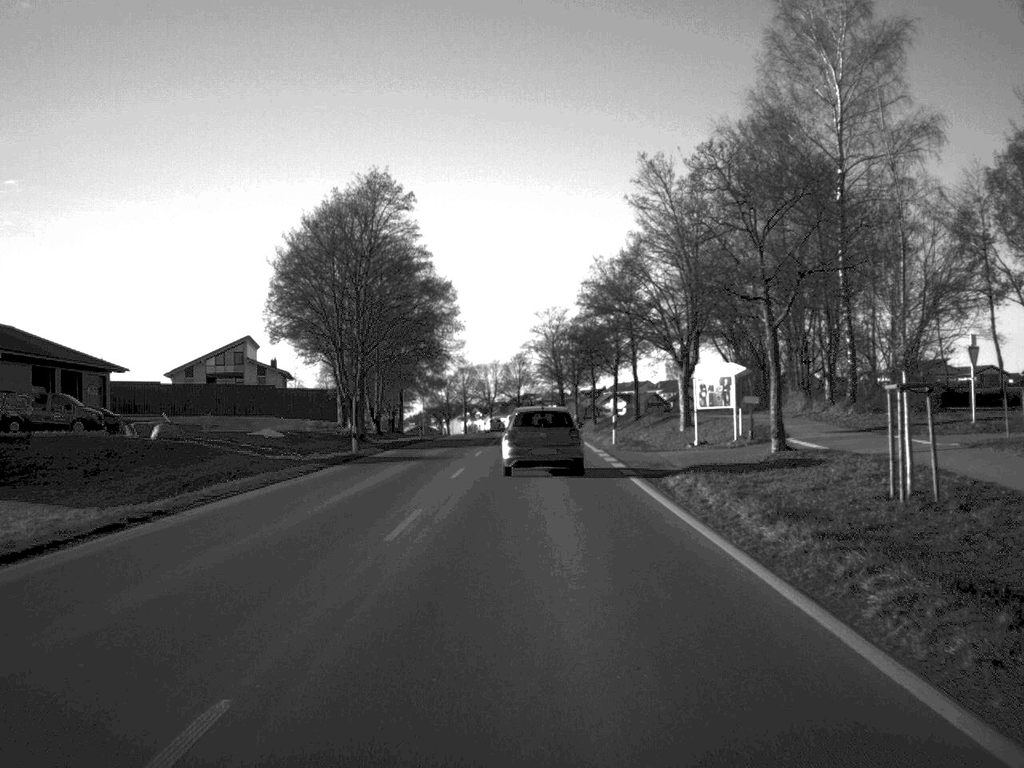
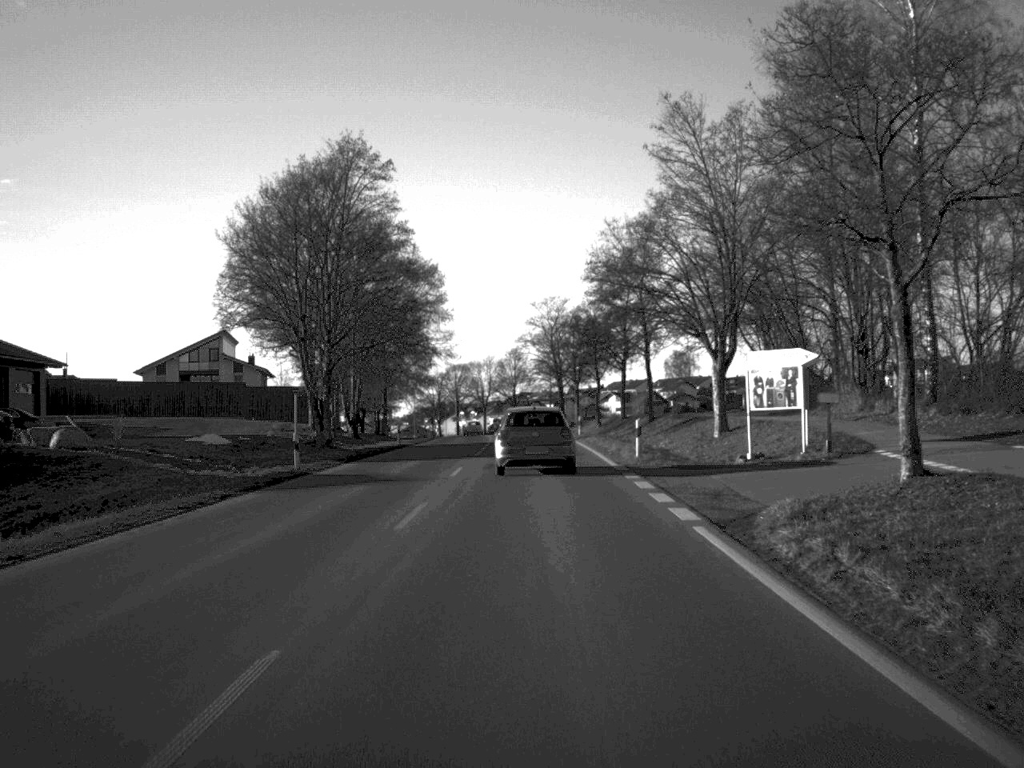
(0.0, +10.5) m; 0°
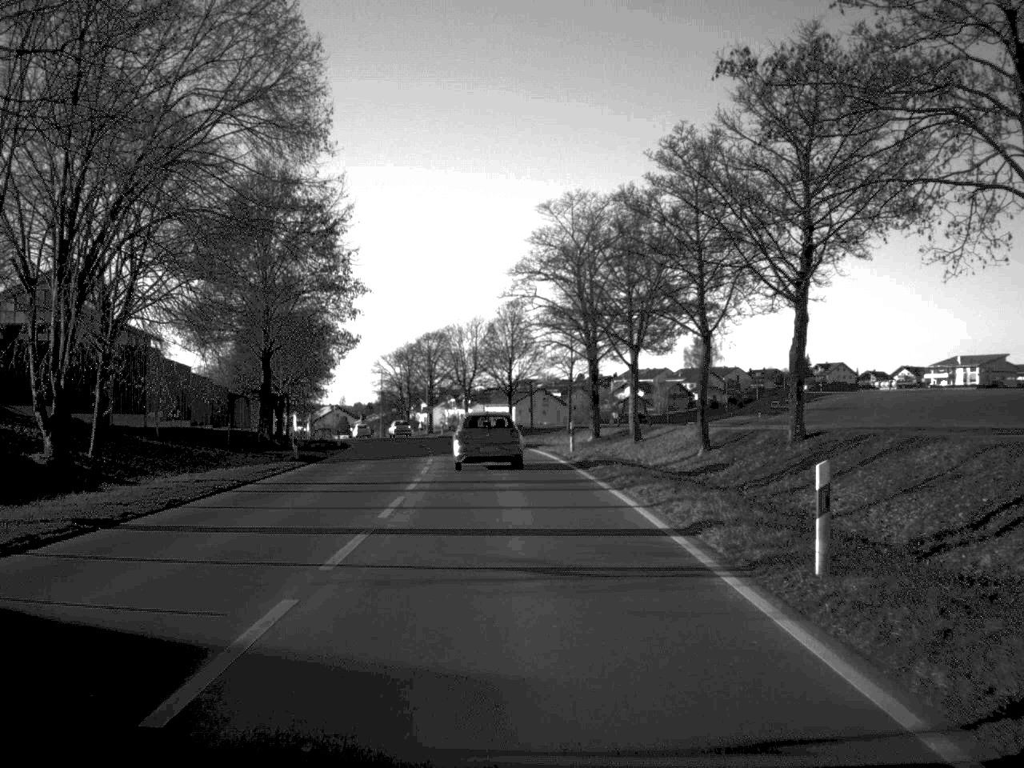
(+0.1, +51.3) m; 0°
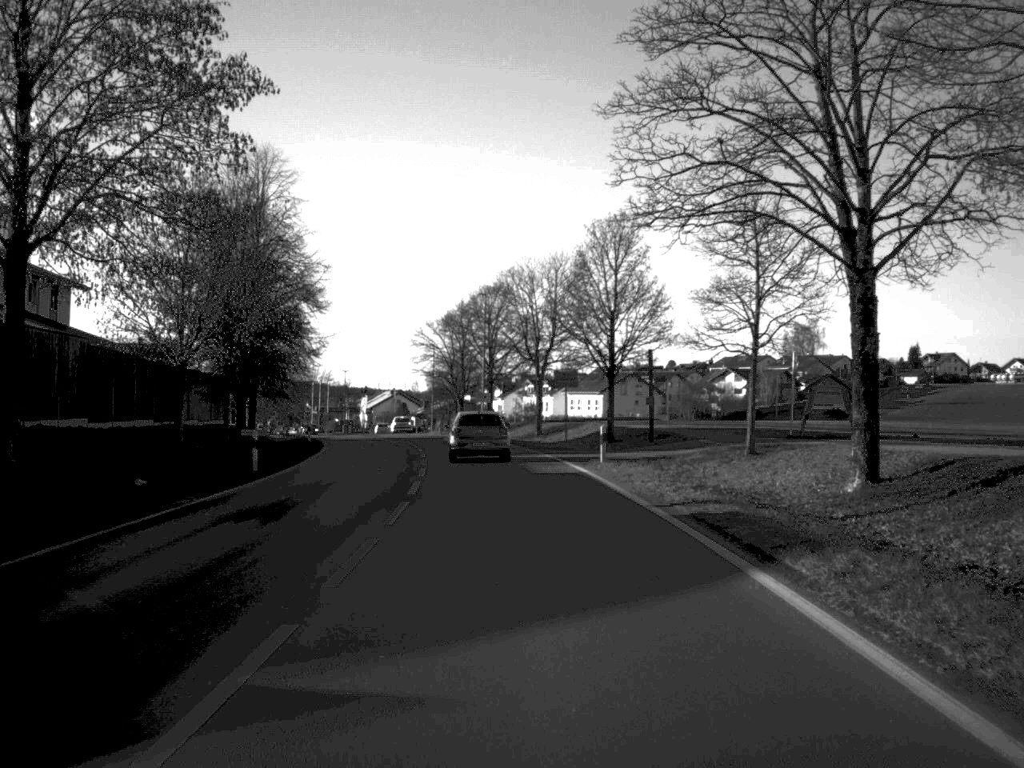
(-1.1, +37.0) m; -4°
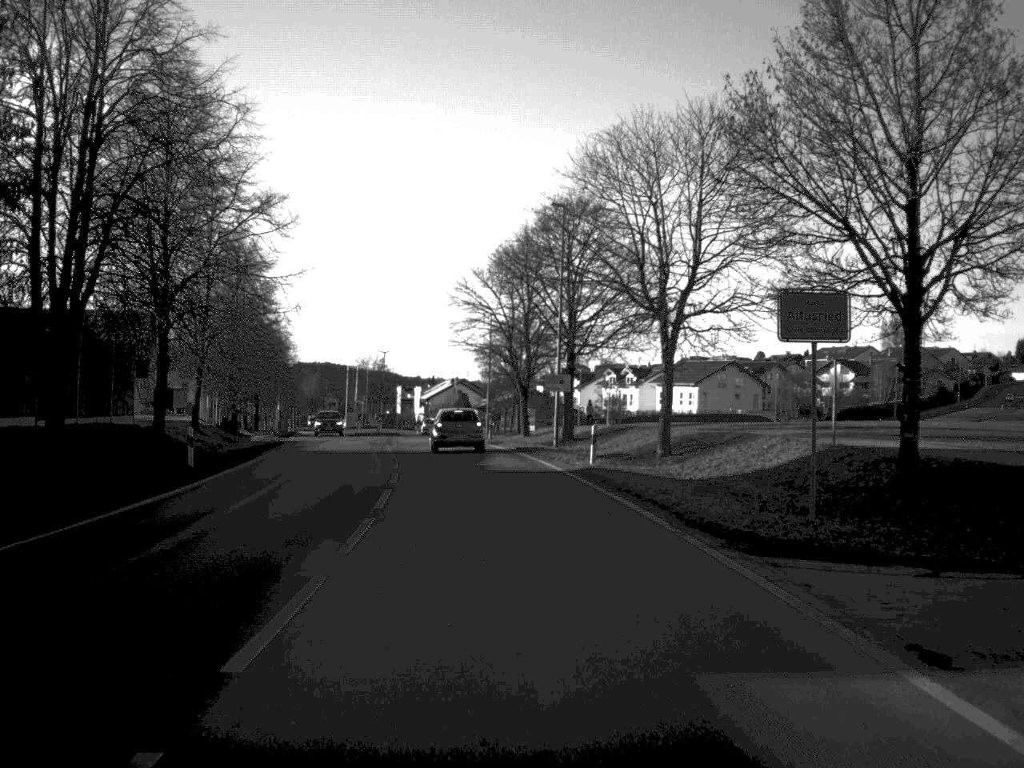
(-1.0, +33.4) m; -3°
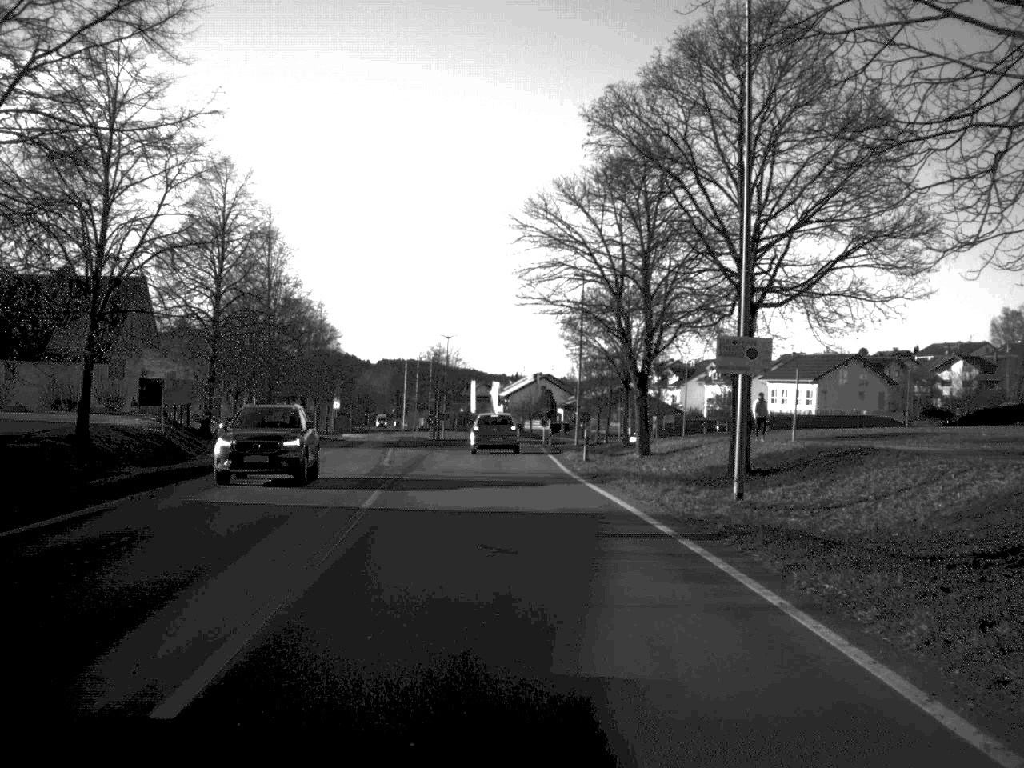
(-0.9, +25.1) m; -4°
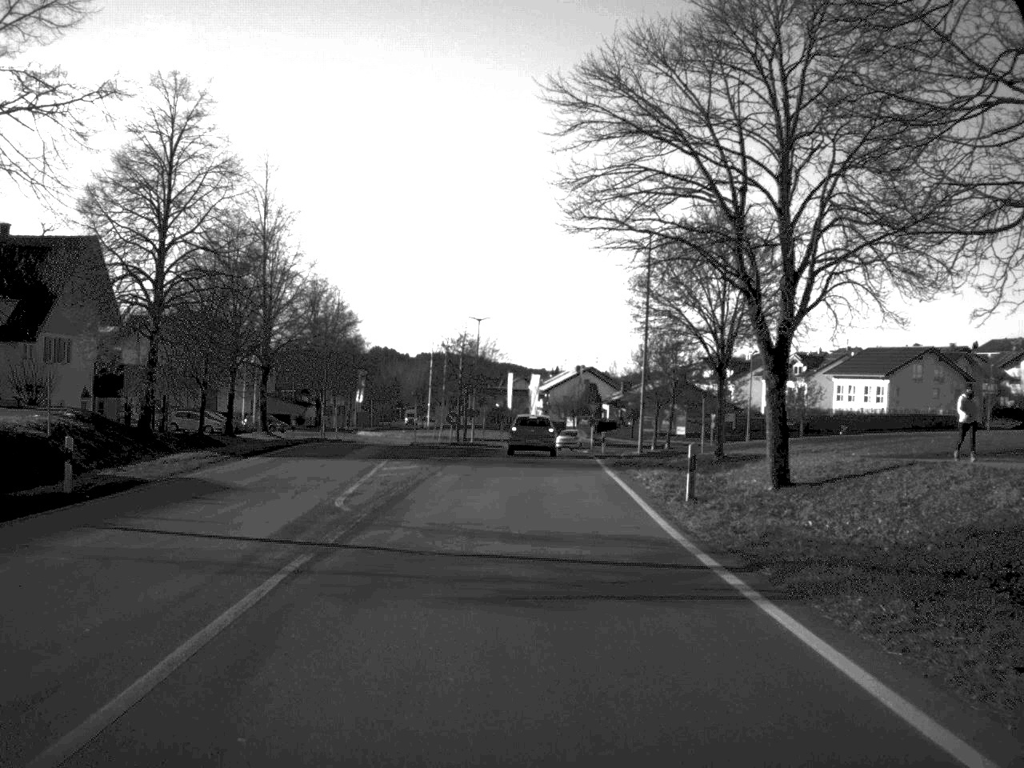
(-0.3, +15.5) m; -2°
